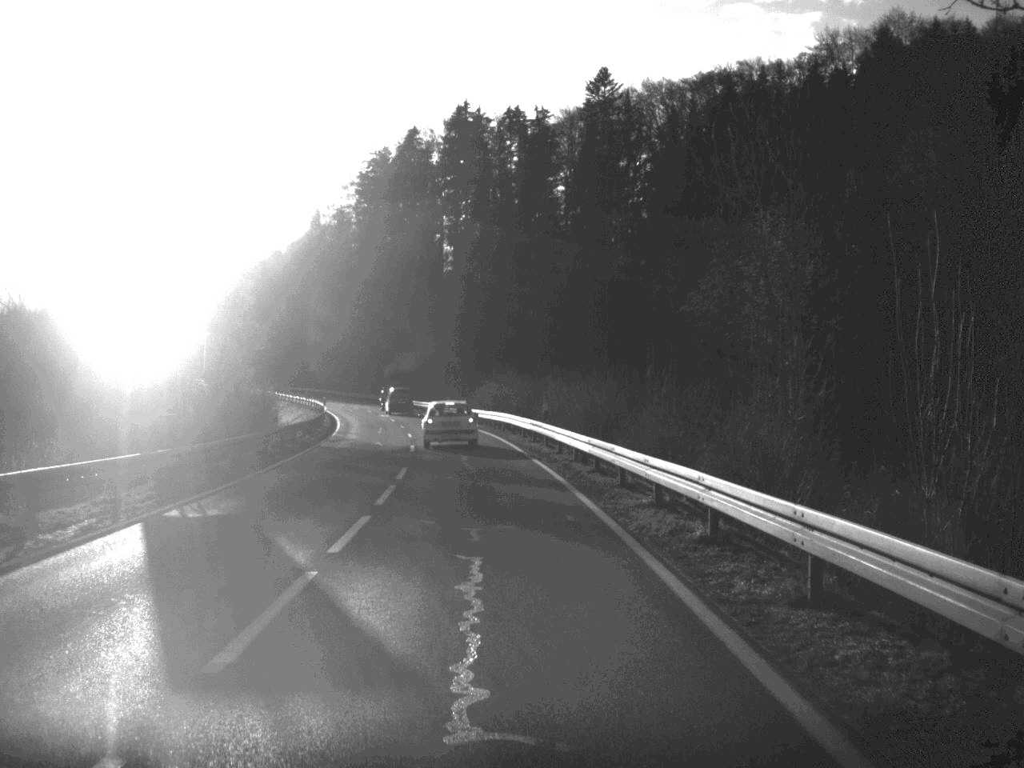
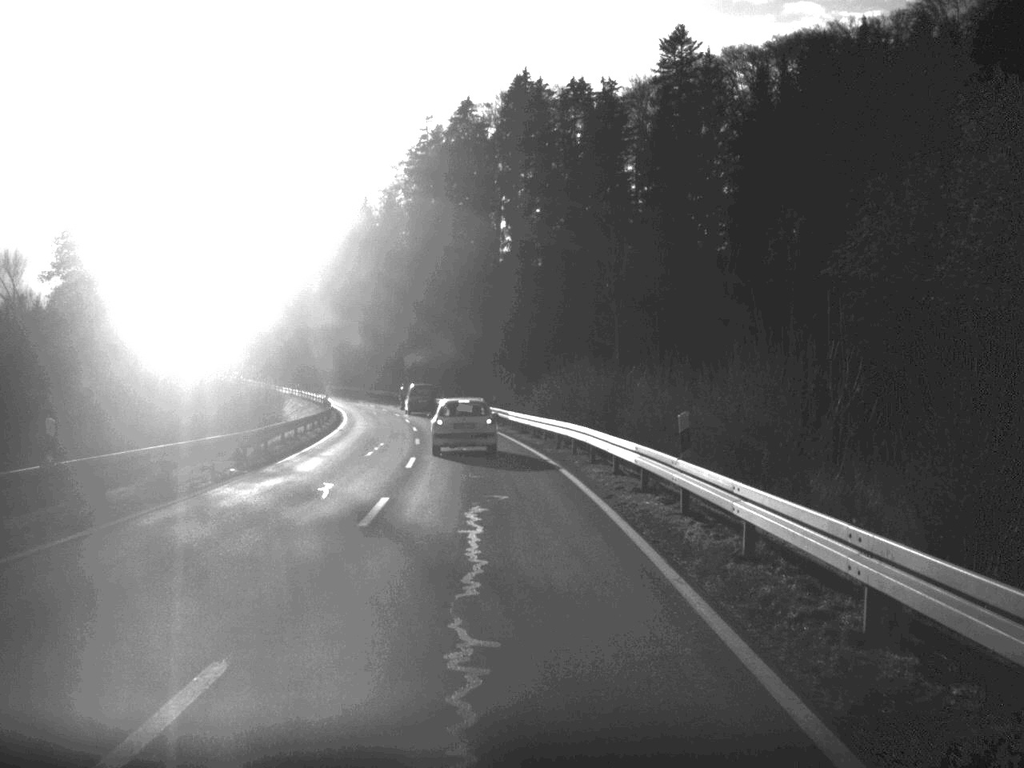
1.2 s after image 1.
(-0.5, +21.5) m; -3°
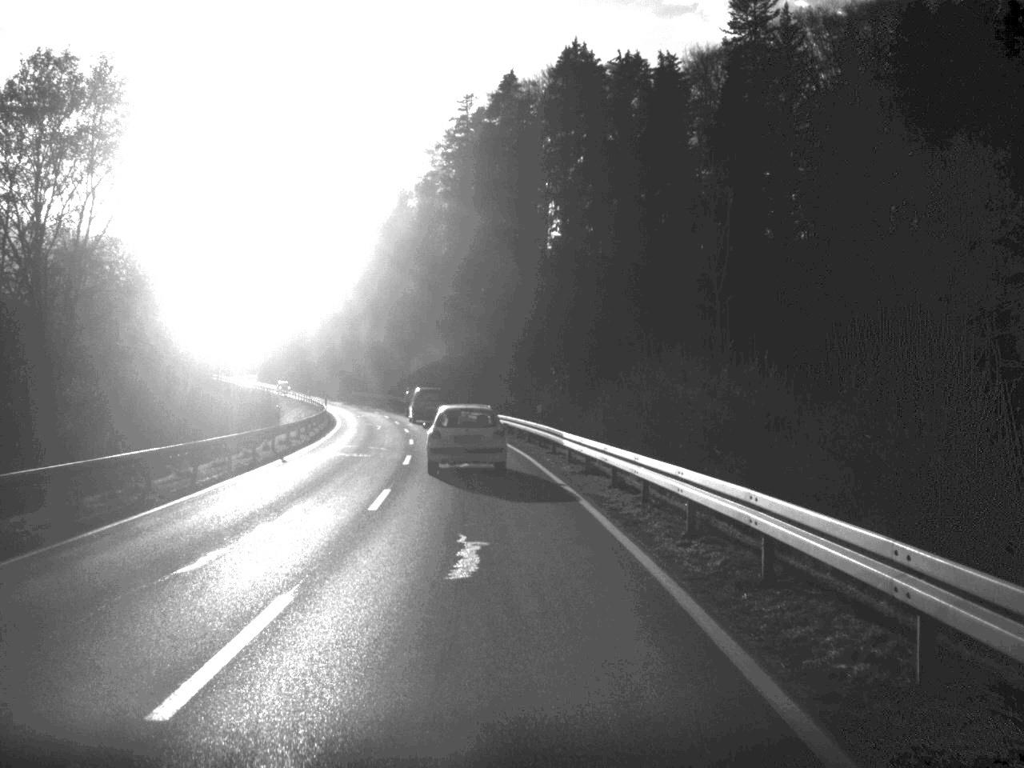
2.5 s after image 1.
(-0.4, +20.7) m; -2°
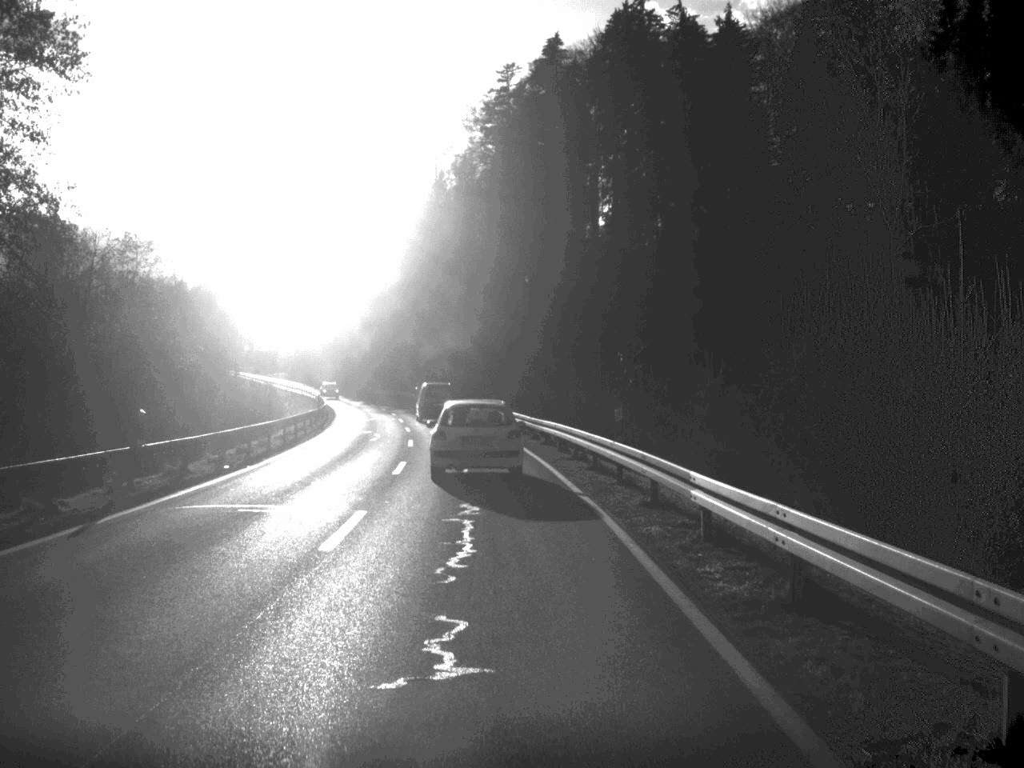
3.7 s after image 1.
(-0.3, +17.2) m; -2°
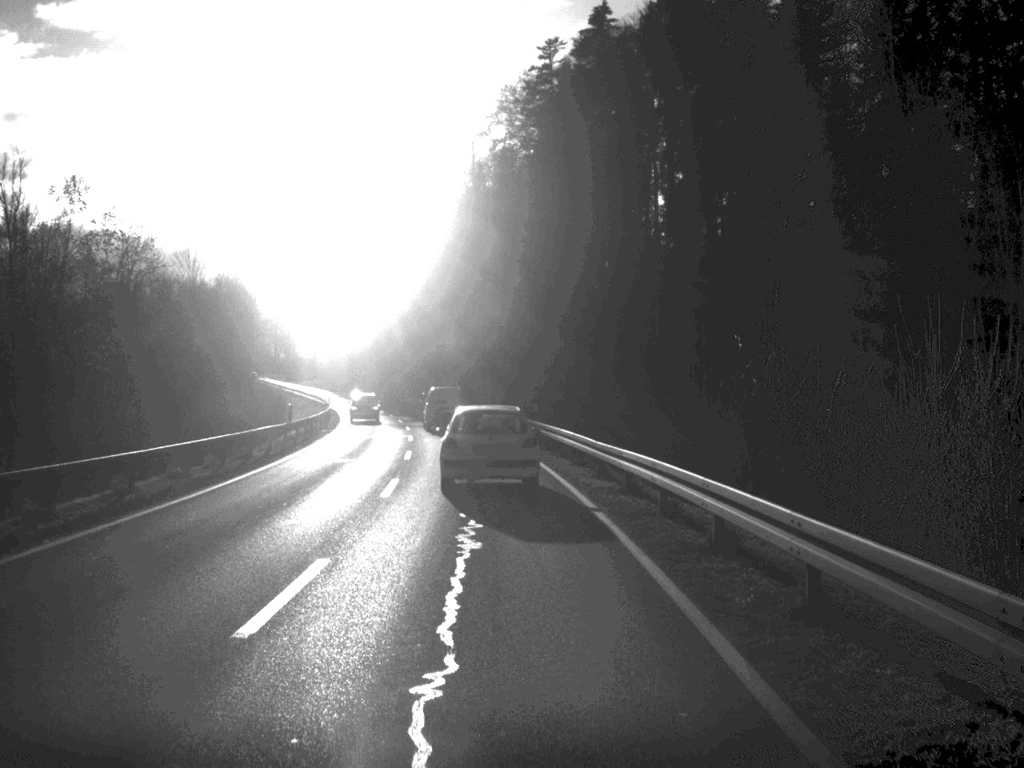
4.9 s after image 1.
(-0.3, +16.2) m; -2°
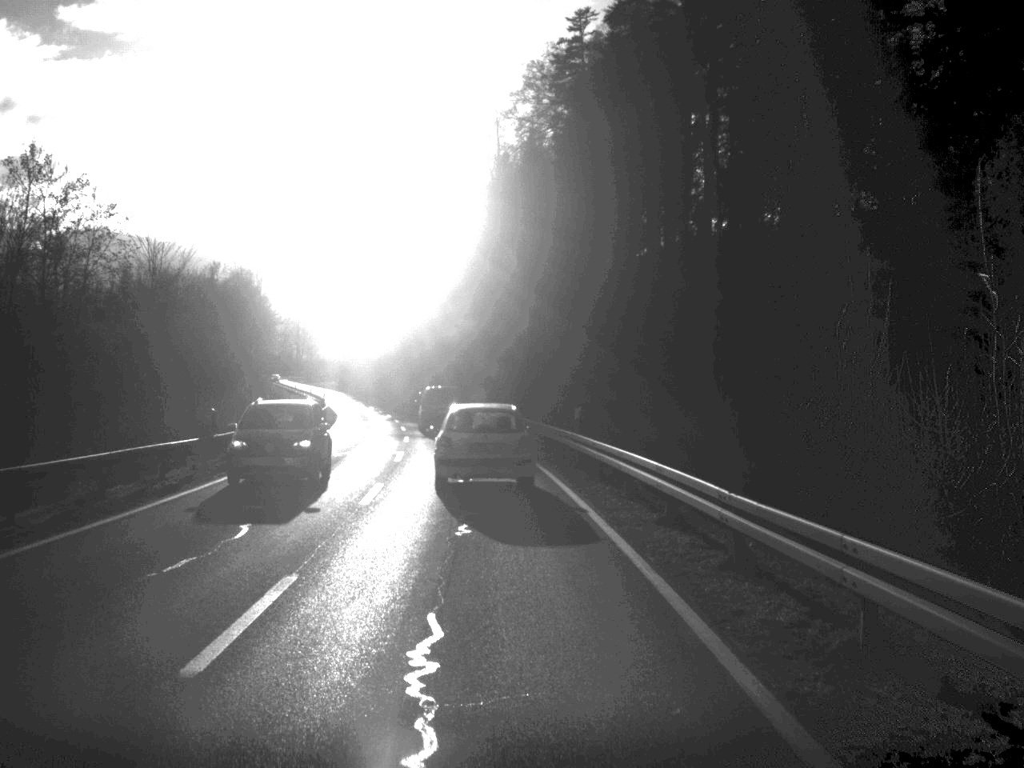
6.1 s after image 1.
(-0.2, +13.3) m; -1°
